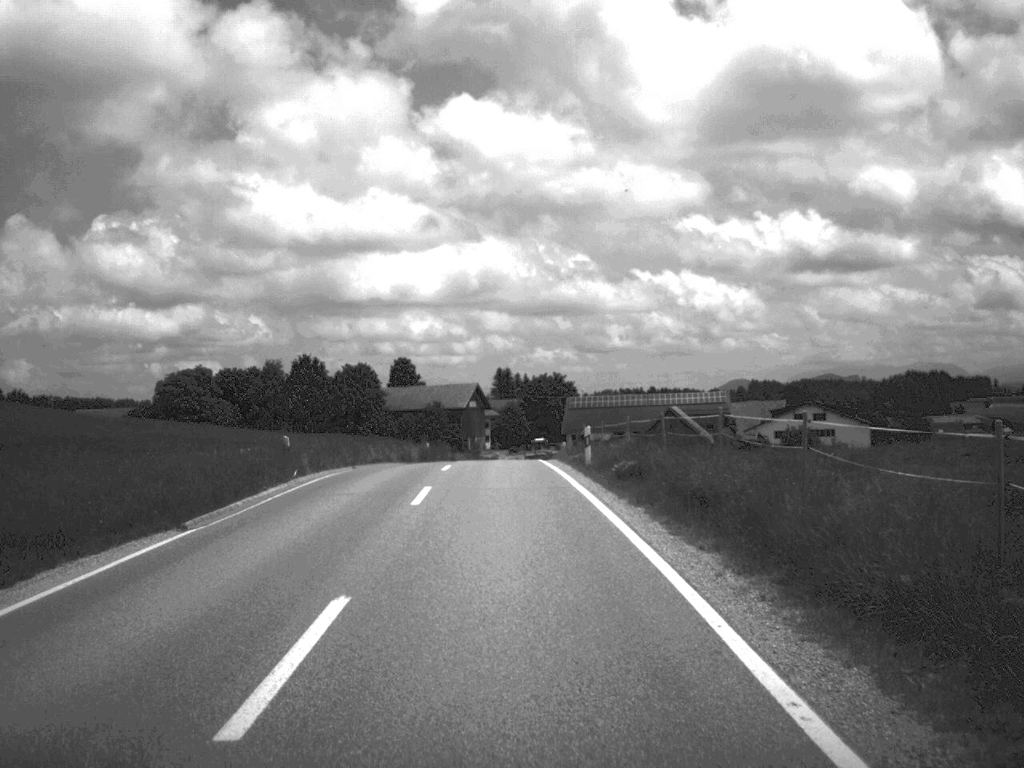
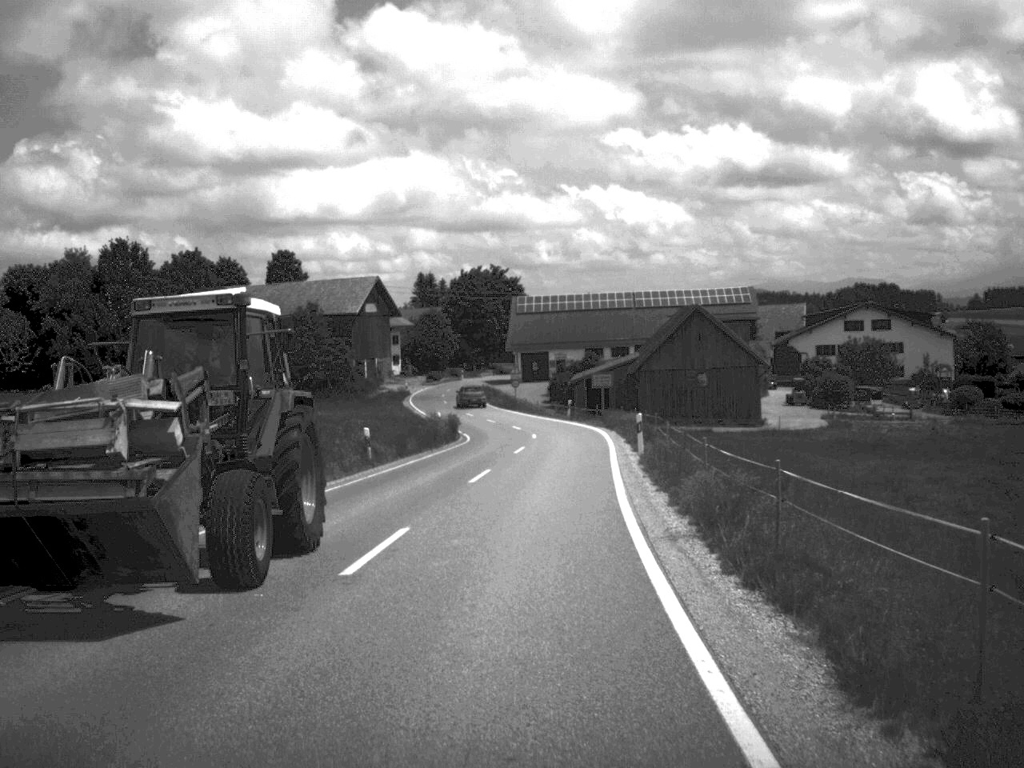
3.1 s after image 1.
(-0.1, +64.8) m; +3°
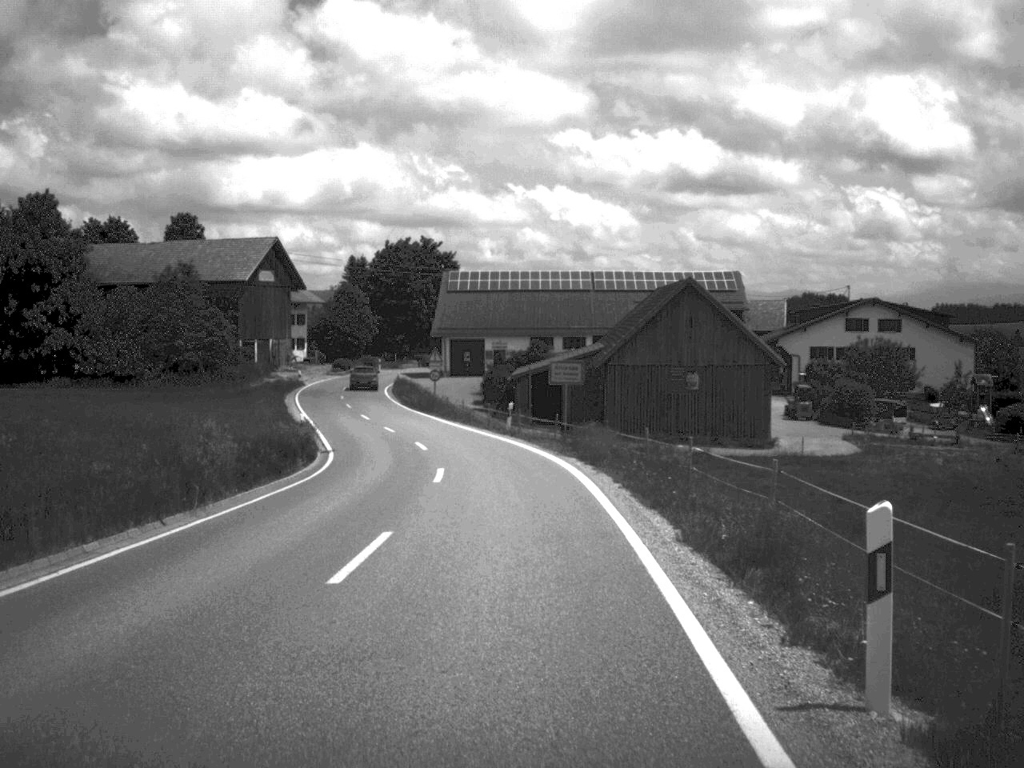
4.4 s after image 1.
(+0.6, +24.8) m; +3°
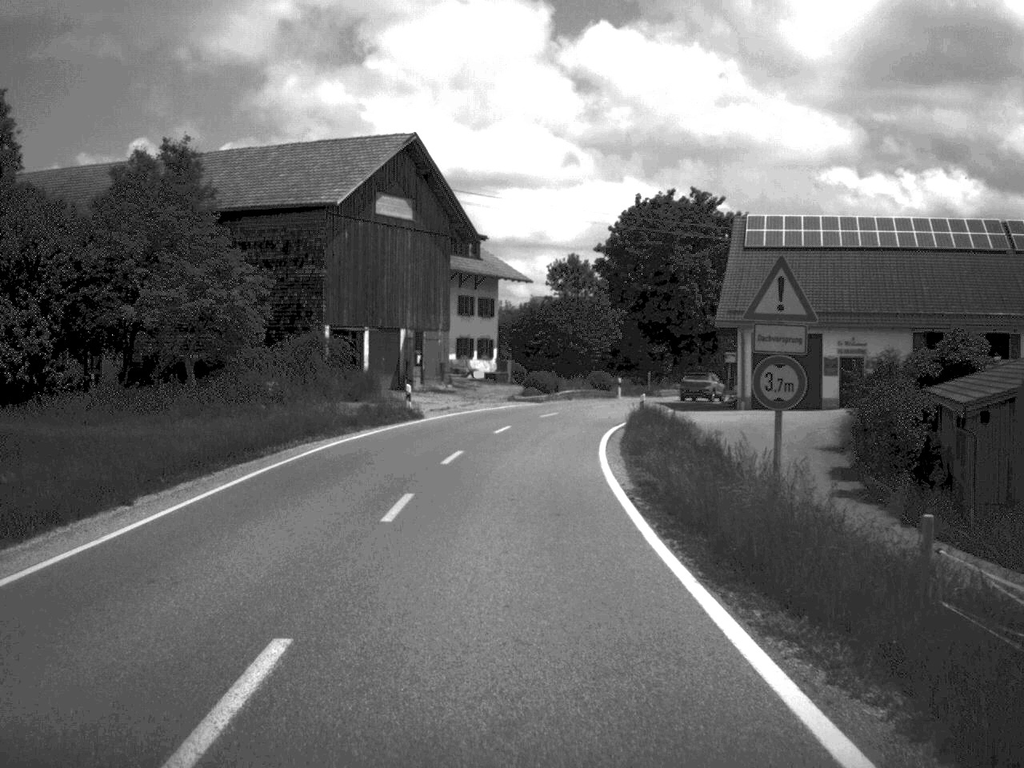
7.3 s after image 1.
(-4.3, +49.4) m; -12°
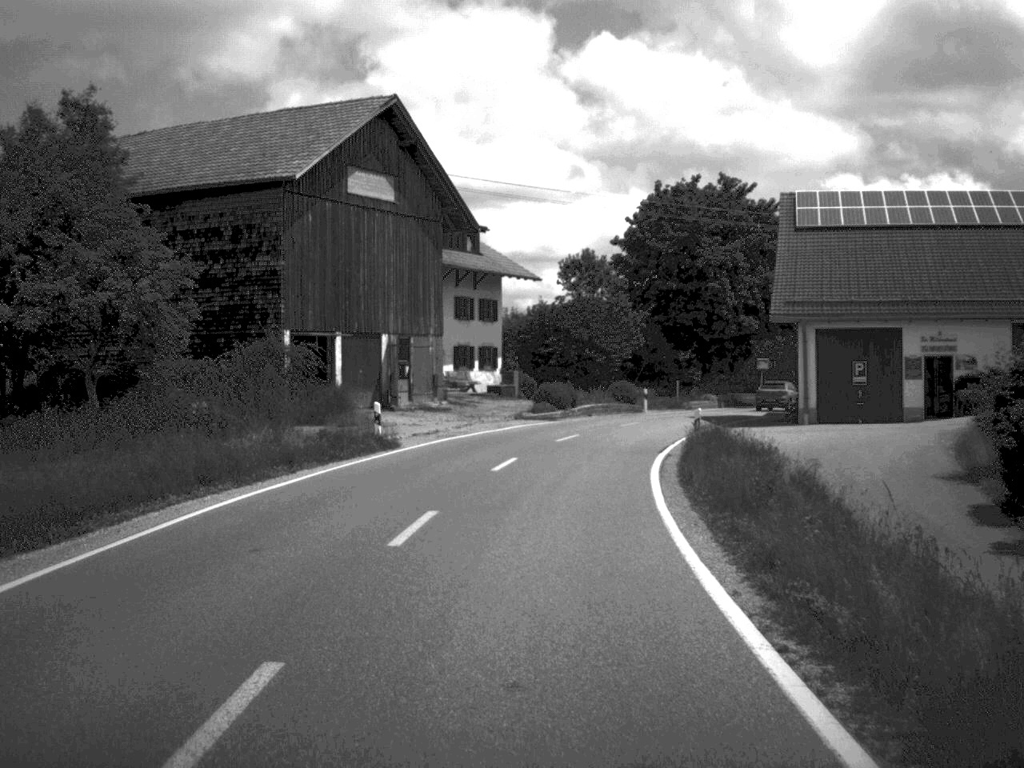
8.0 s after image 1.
(-0.1, +9.6) m; 0°
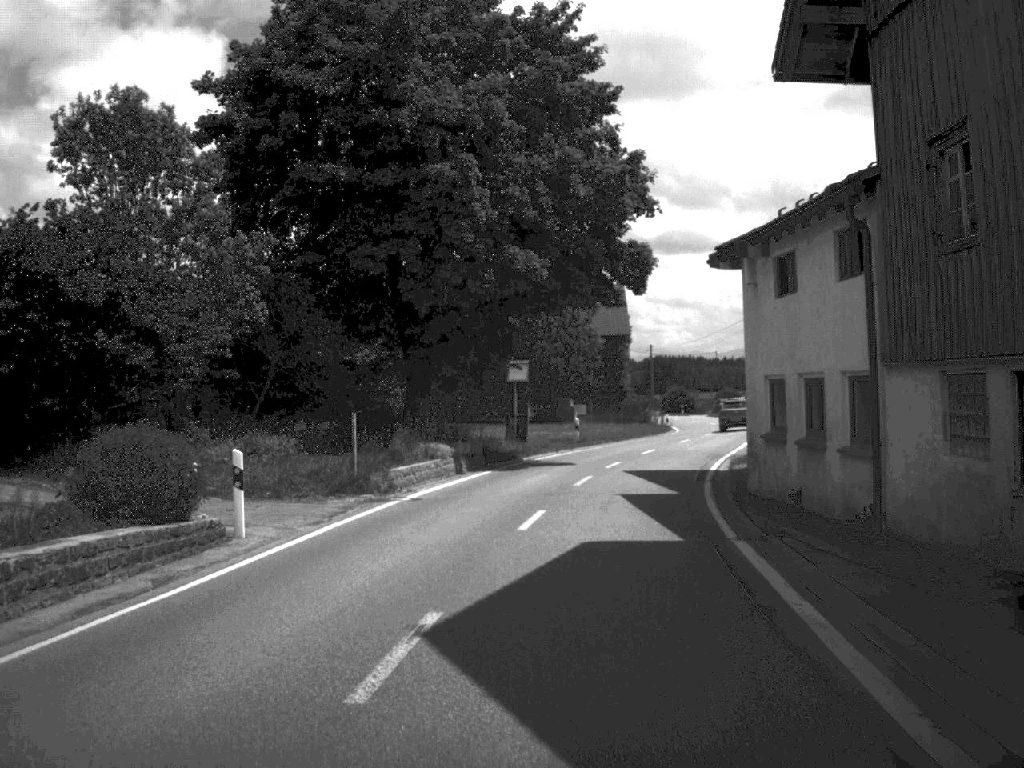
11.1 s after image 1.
(+4.4, +41.2) m; +14°
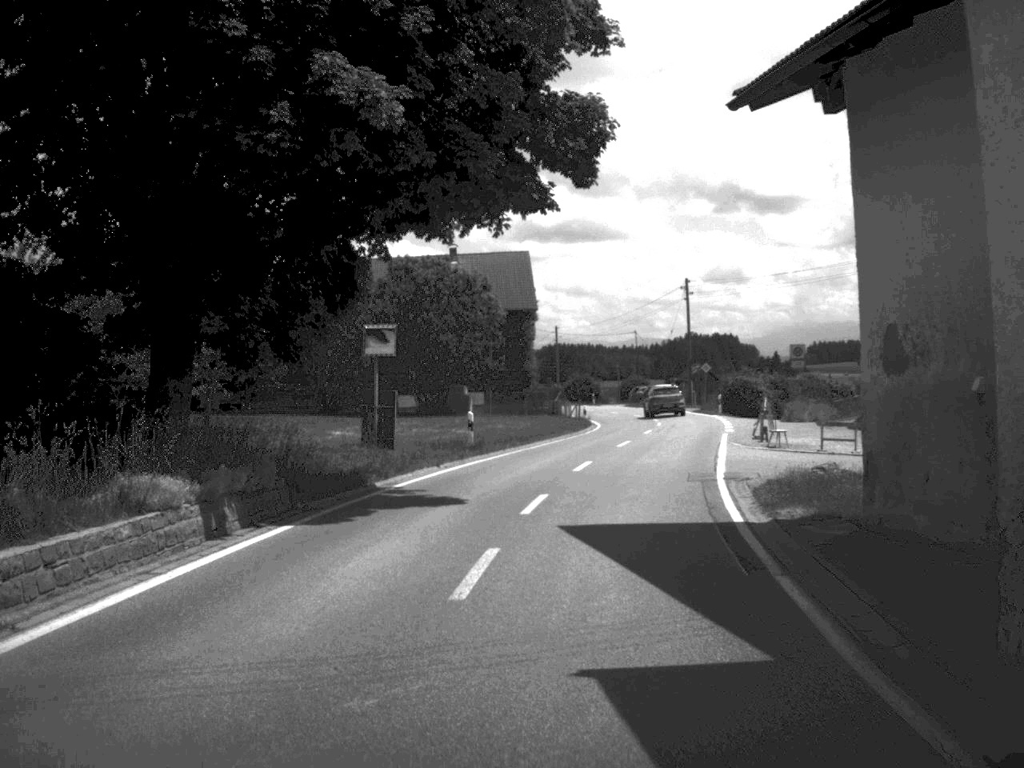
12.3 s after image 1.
(+0.6, +15.1) m; +4°
